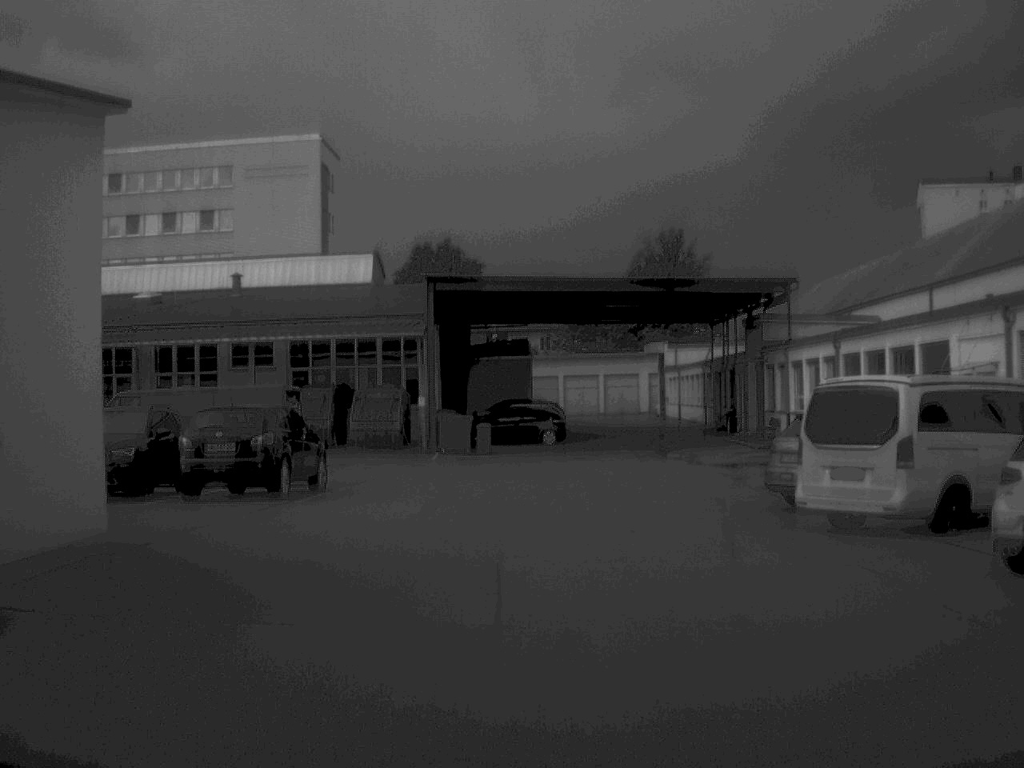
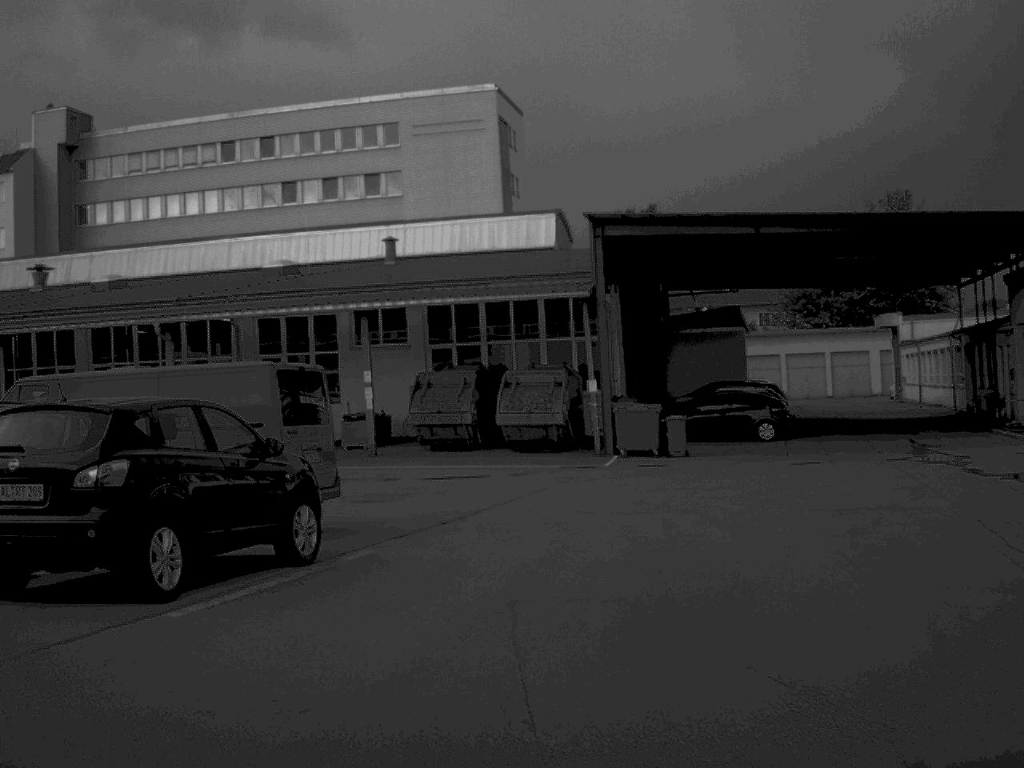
(+0.6, +11.5) m; -12°
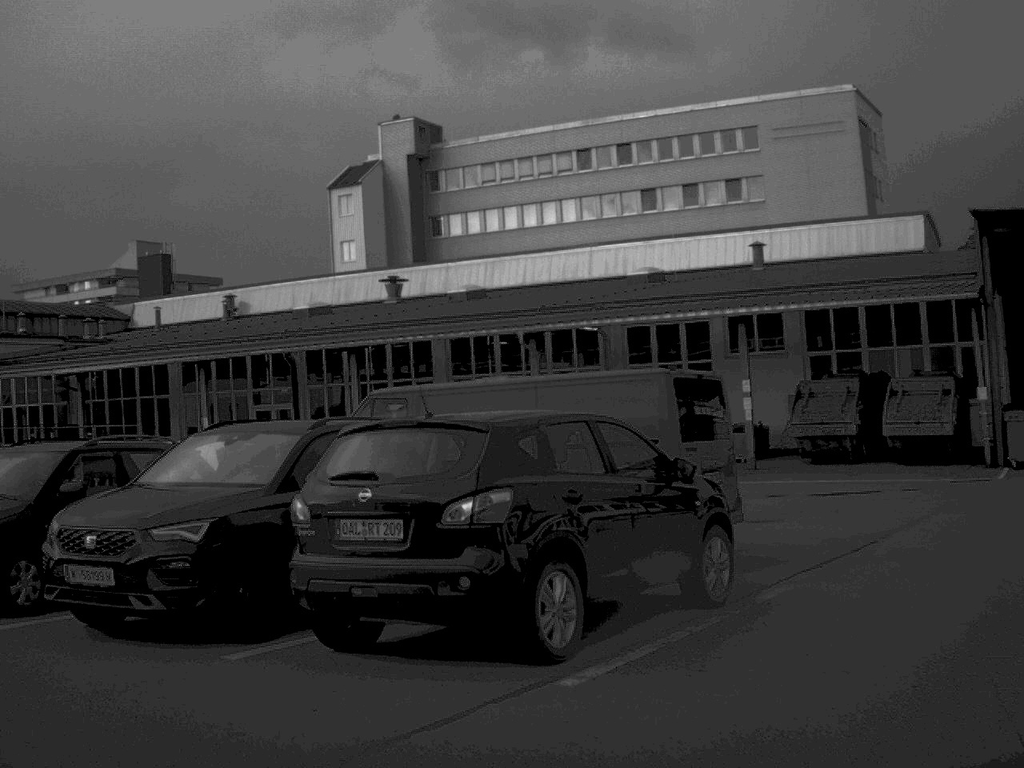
(-0.3, +1.9) m; -16°
